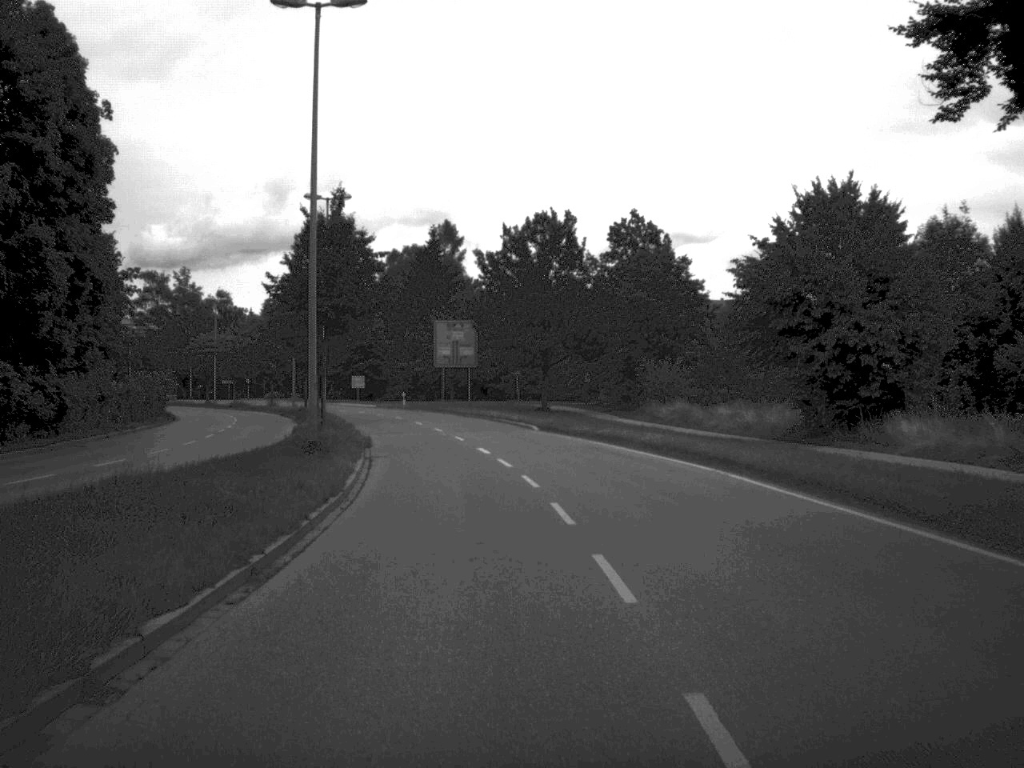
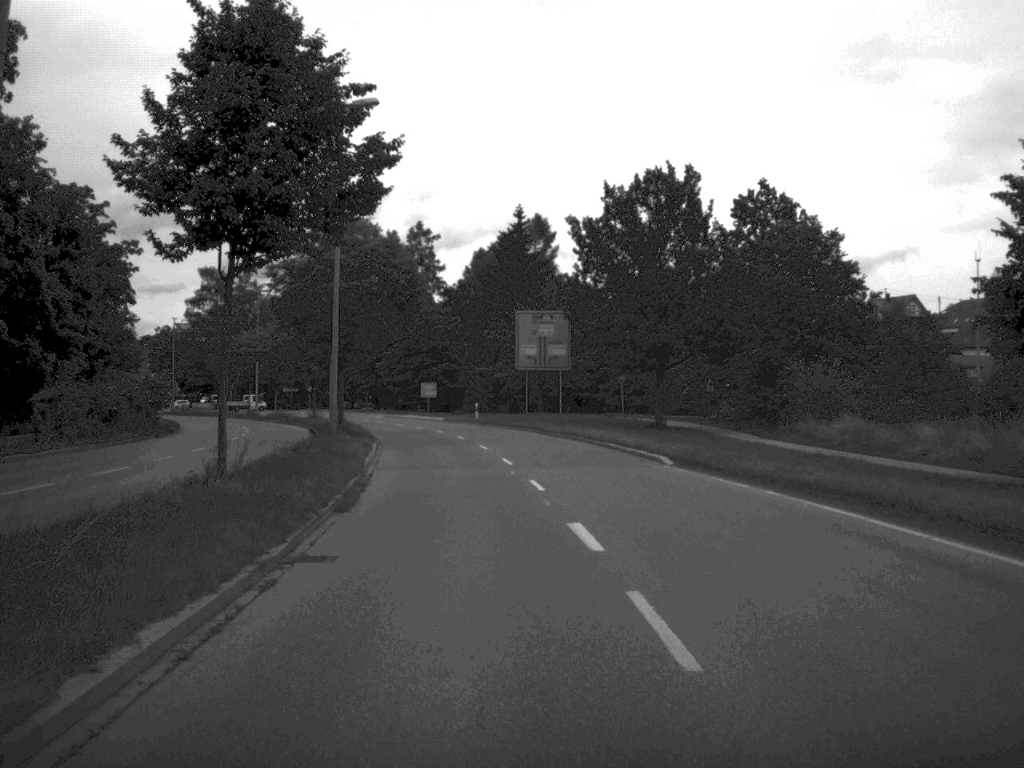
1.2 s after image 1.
(-0.7, +20.0) m; -4°
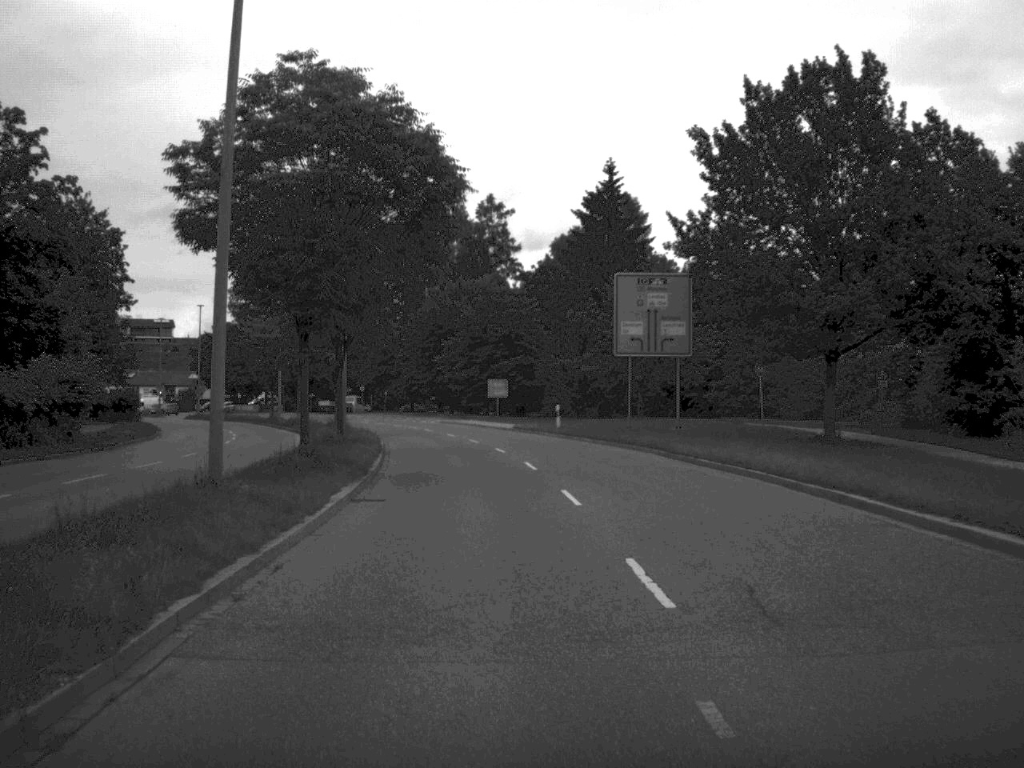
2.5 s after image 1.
(-0.7, +21.4) m; -4°
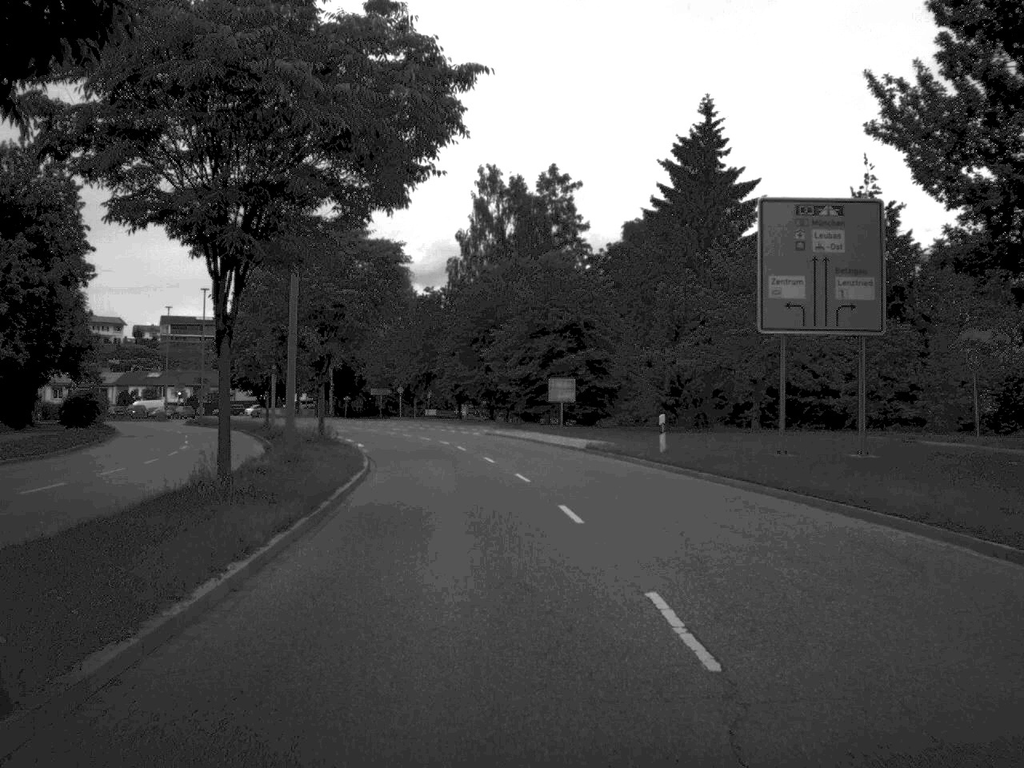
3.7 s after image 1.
(-0.5, +19.8) m; -3°
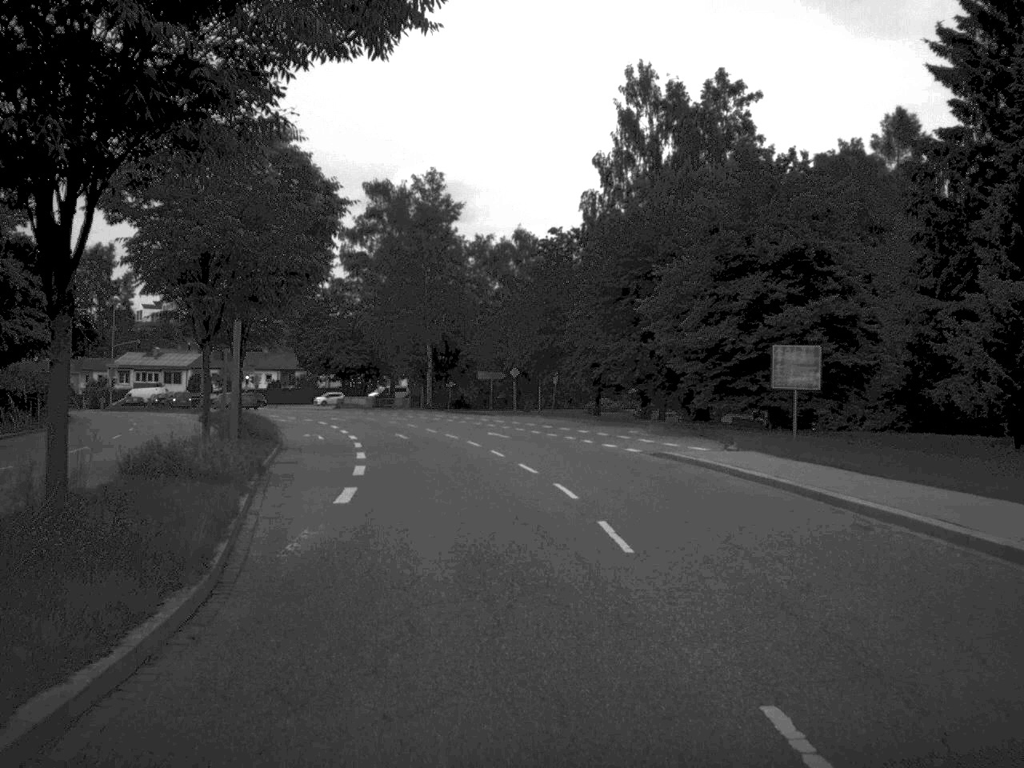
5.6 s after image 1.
(-1.6, +30.2) m; -6°
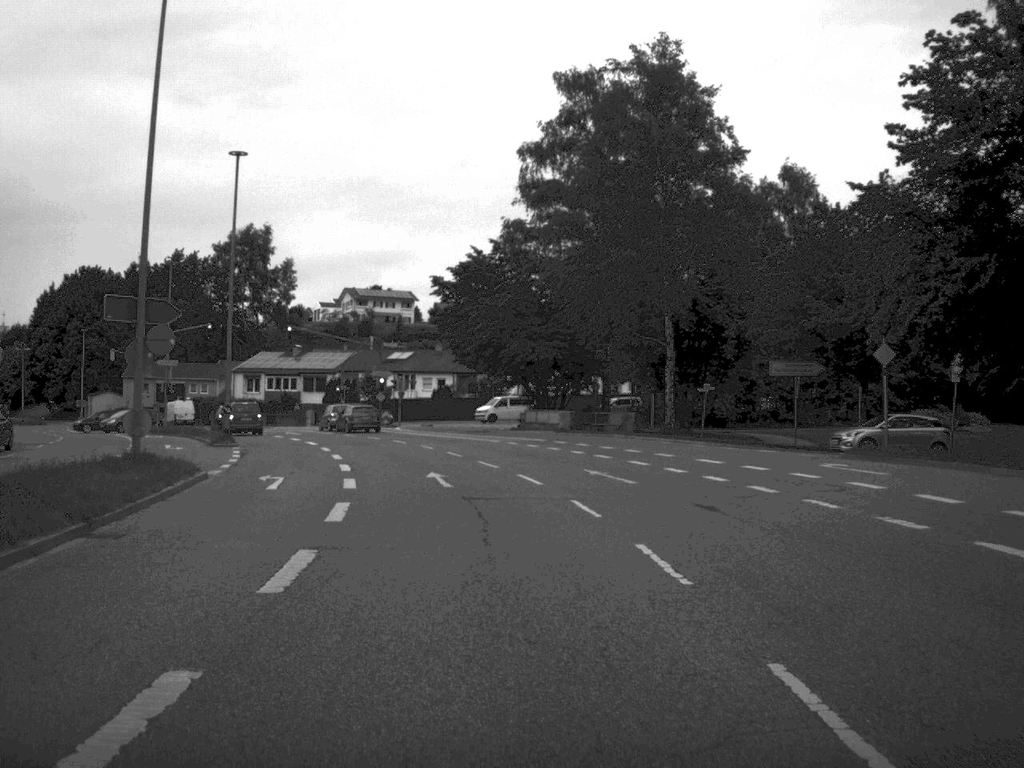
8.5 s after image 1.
(-3.9, +43.1) m; -10°
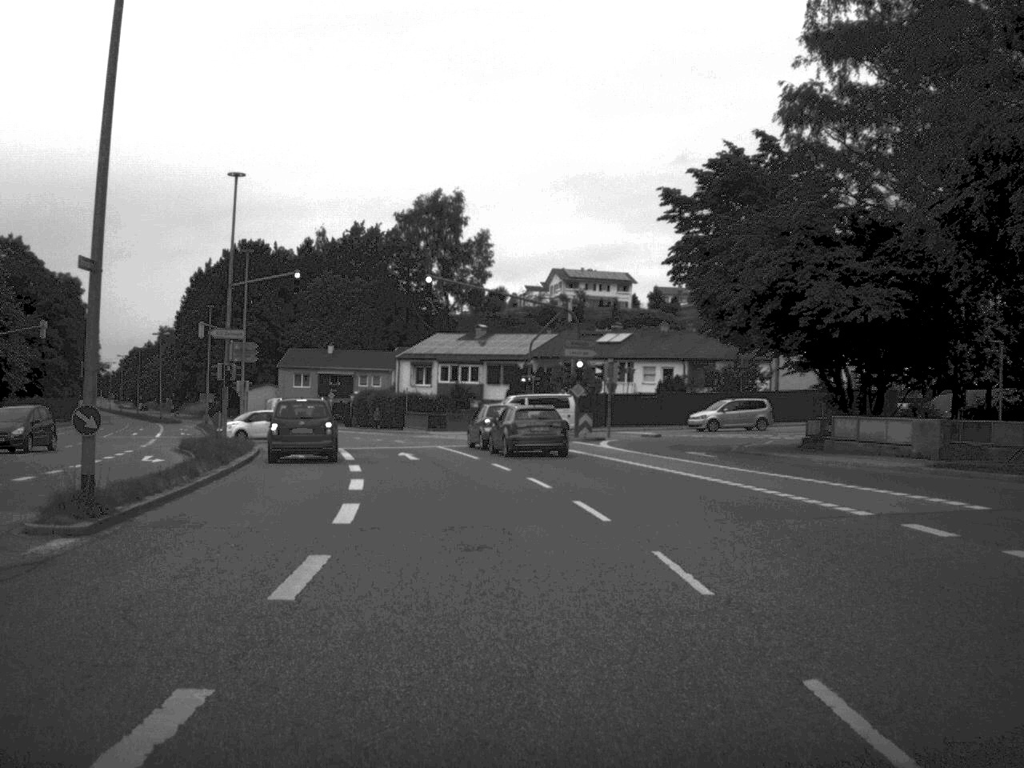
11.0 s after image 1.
(-2.4, +30.0) m; -10°
